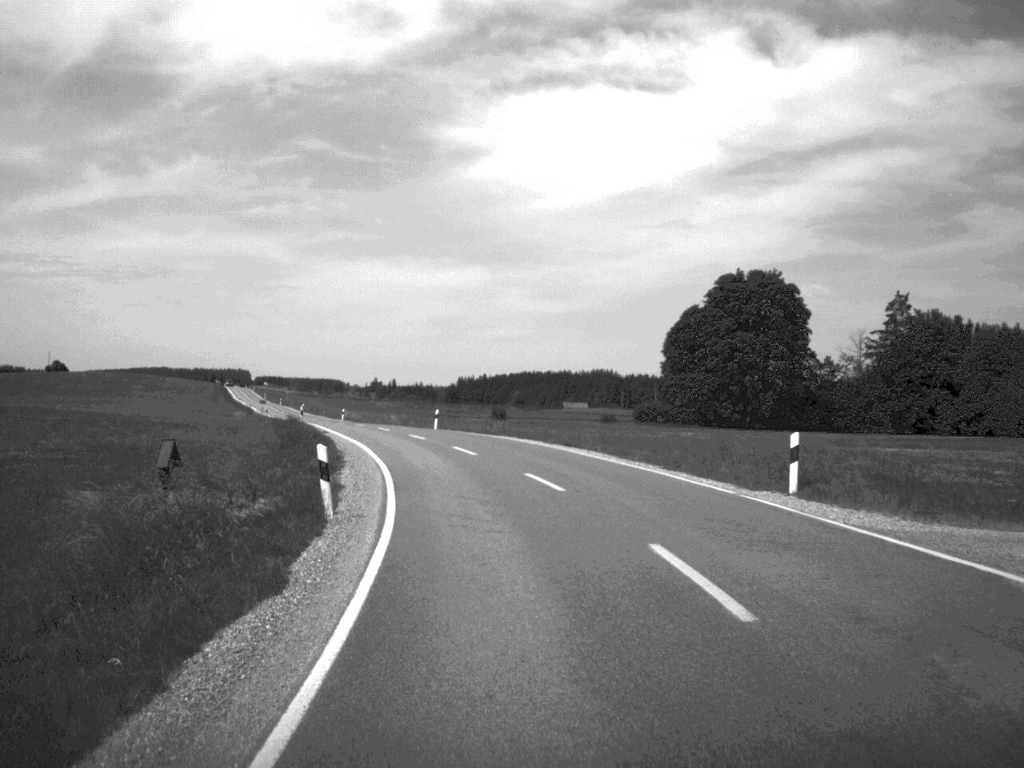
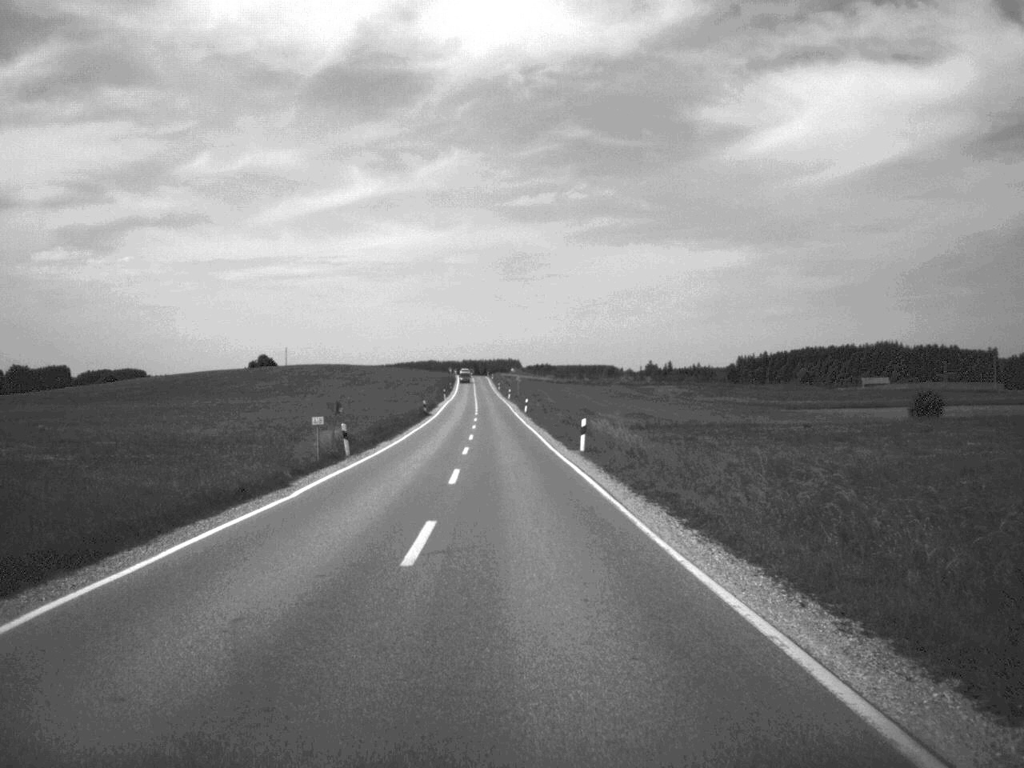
(-10.1, +77.2) m; -12°
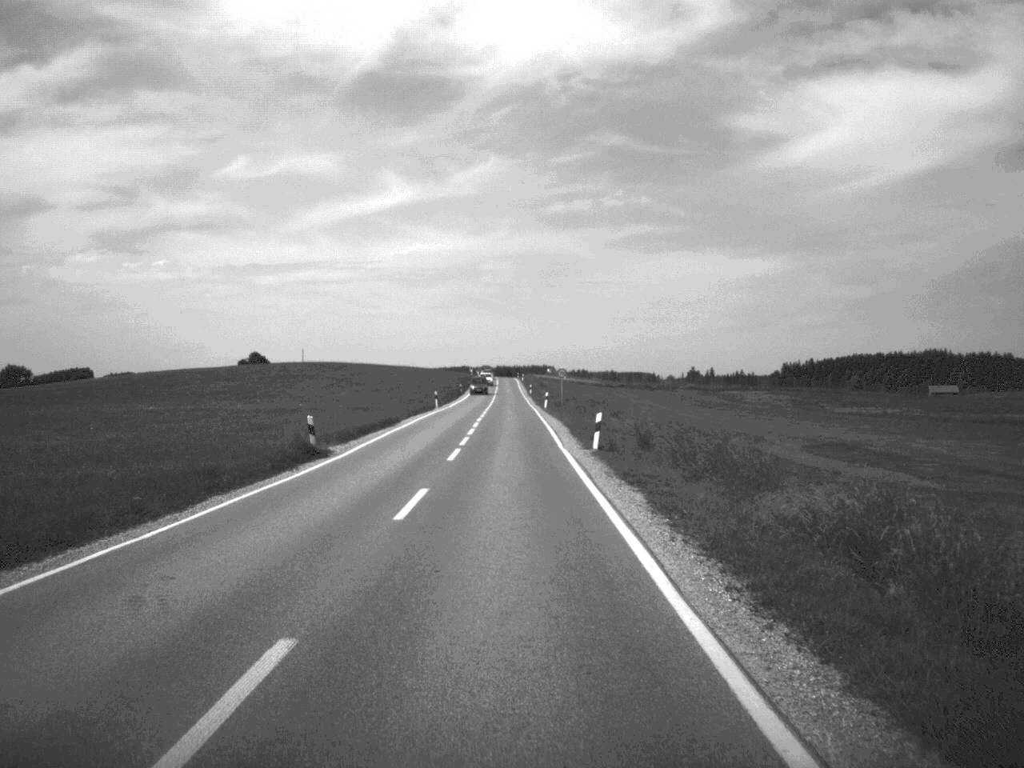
(-0.9, +55.5) m; -2°
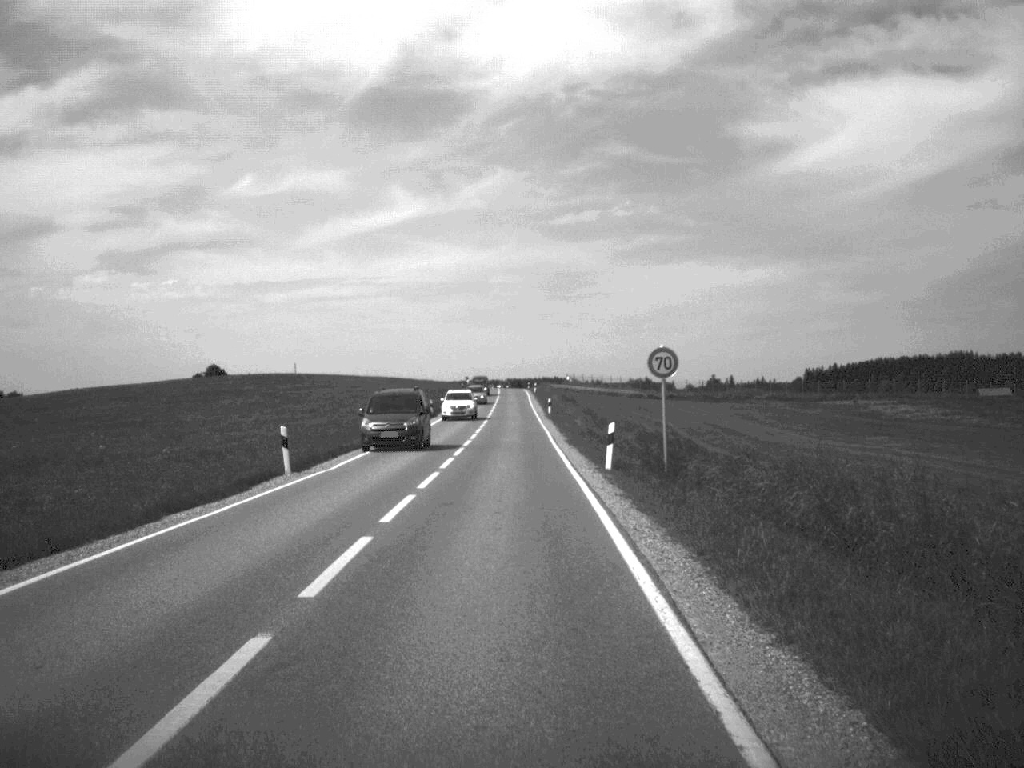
(-0.2, +52.6) m; -1°
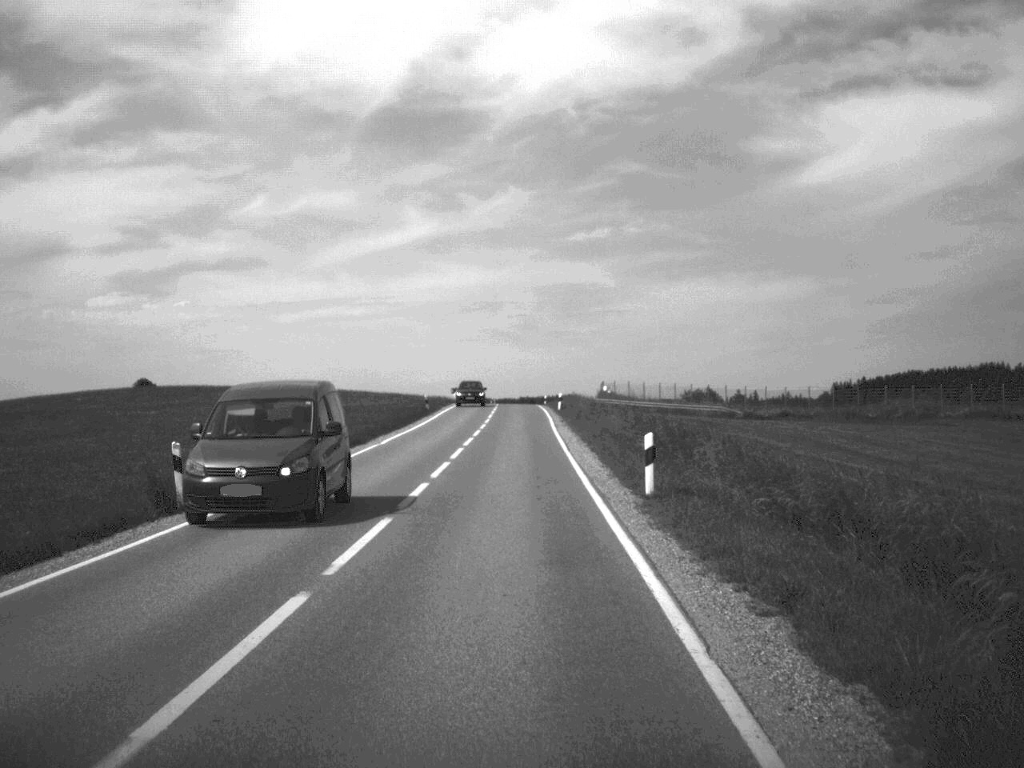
(-0.2, +57.0) m; -1°
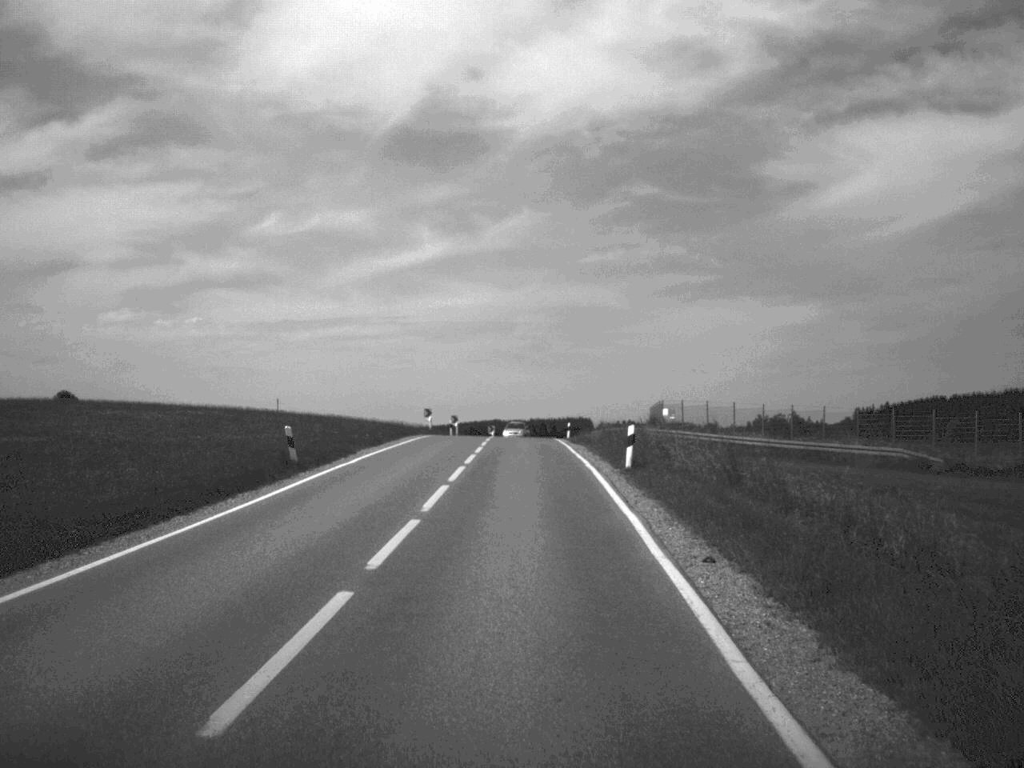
(-0.1, +41.3) m; 0°
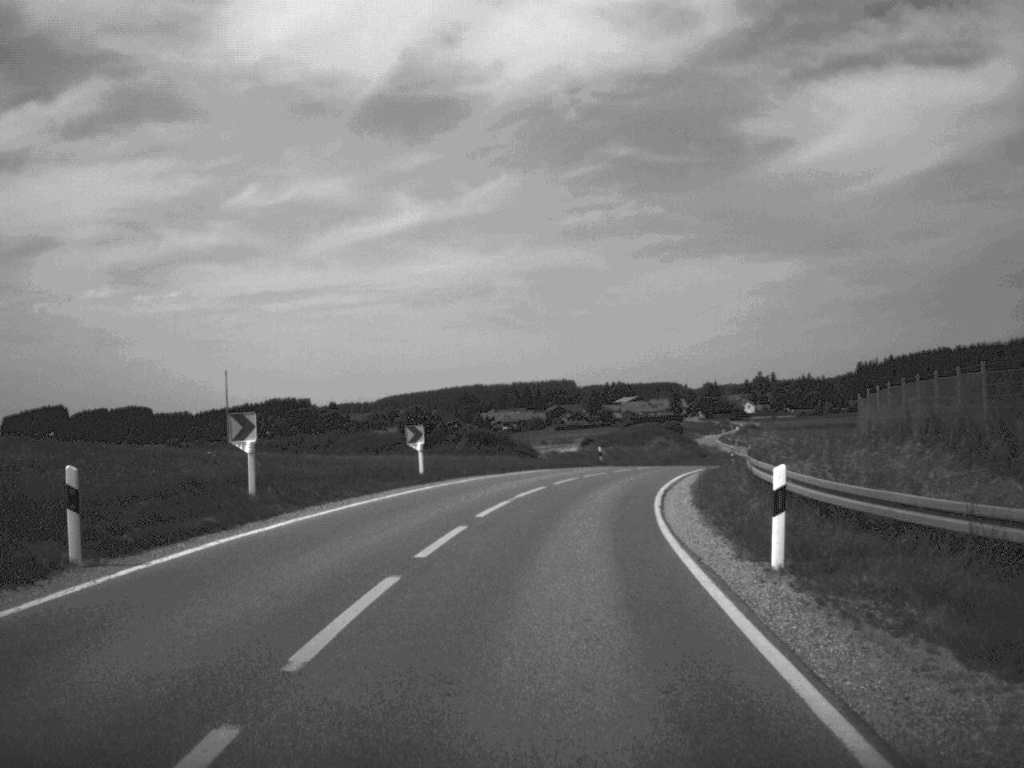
(-0.1, +63.4) m; +1°
